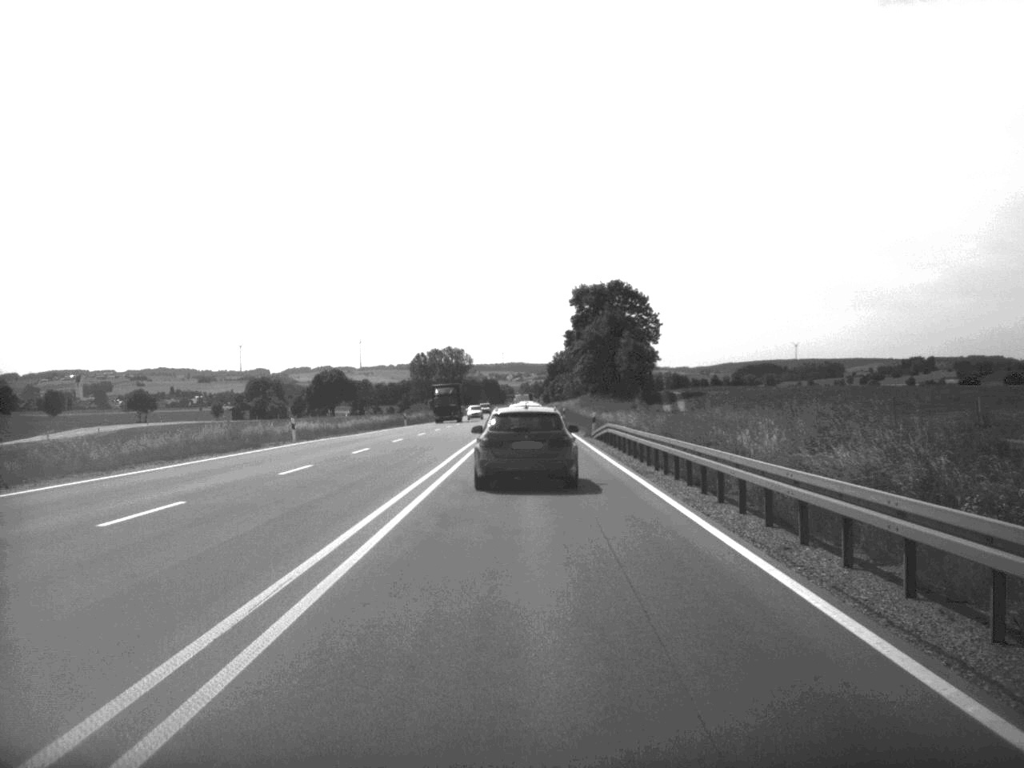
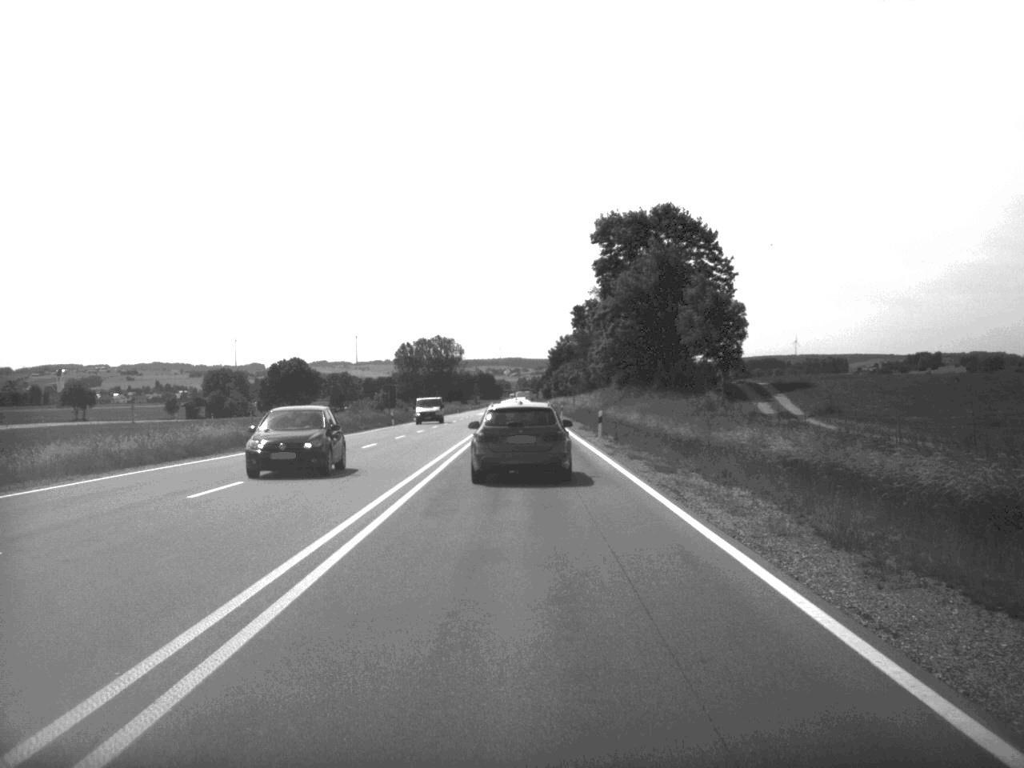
(+0.1, +54.0) m; 0°
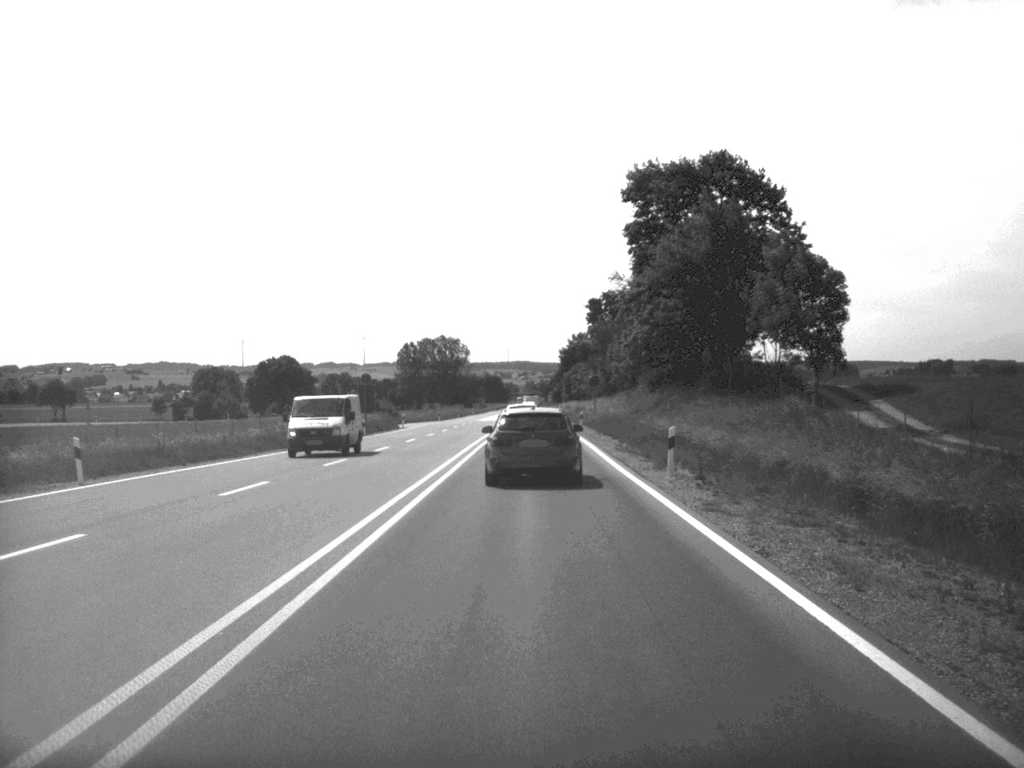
(-0.1, +21.4) m; 0°
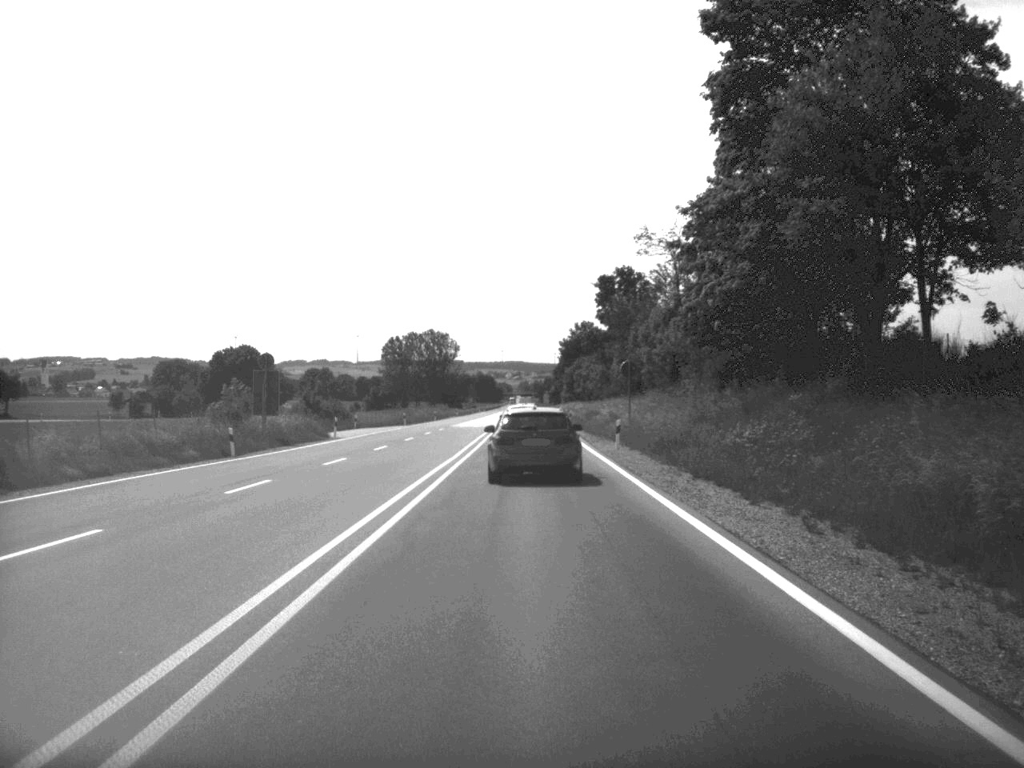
(0.0, +33.3) m; 0°
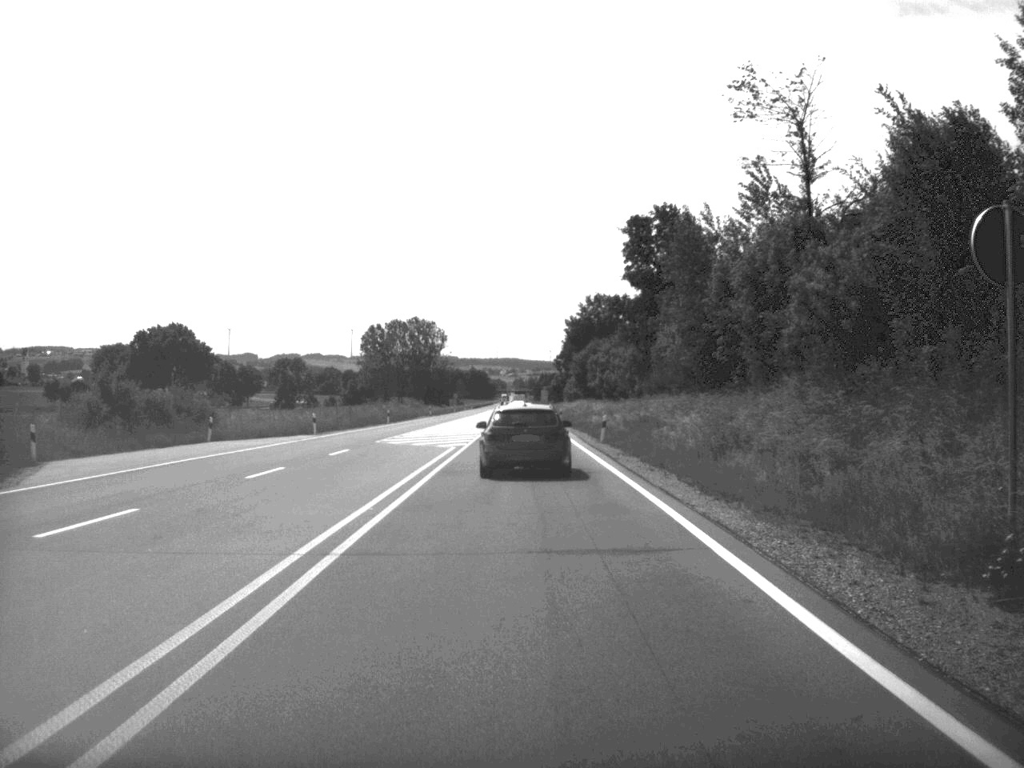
(+0.1, +43.9) m; 0°
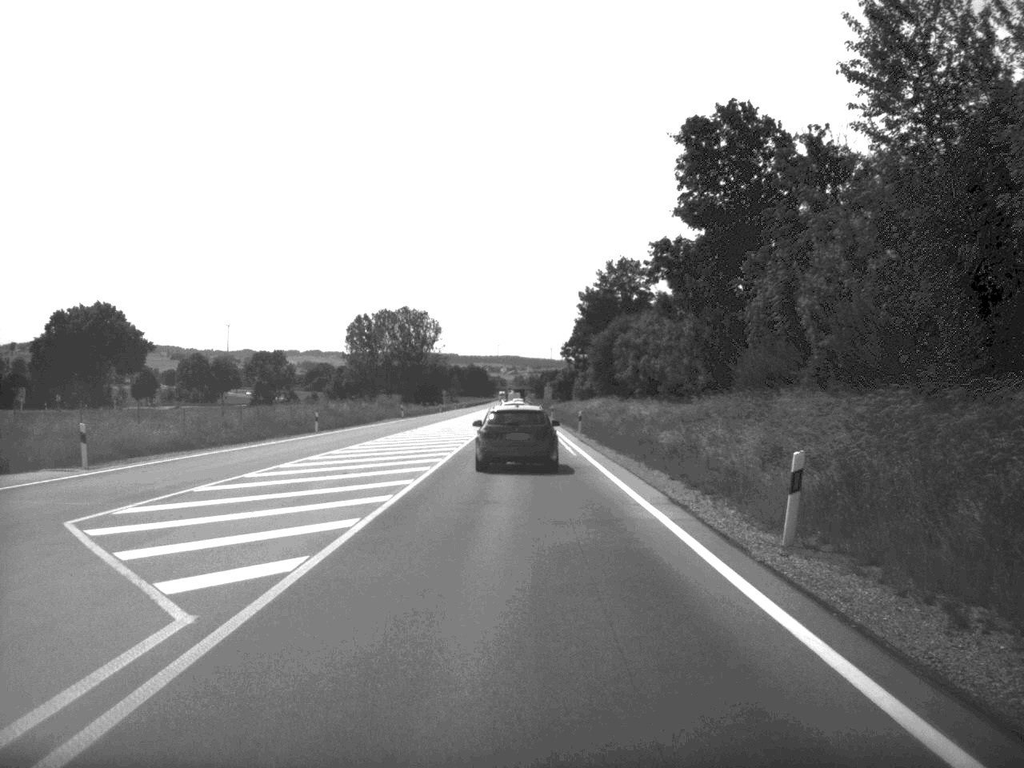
(0.0, +34.5) m; 0°
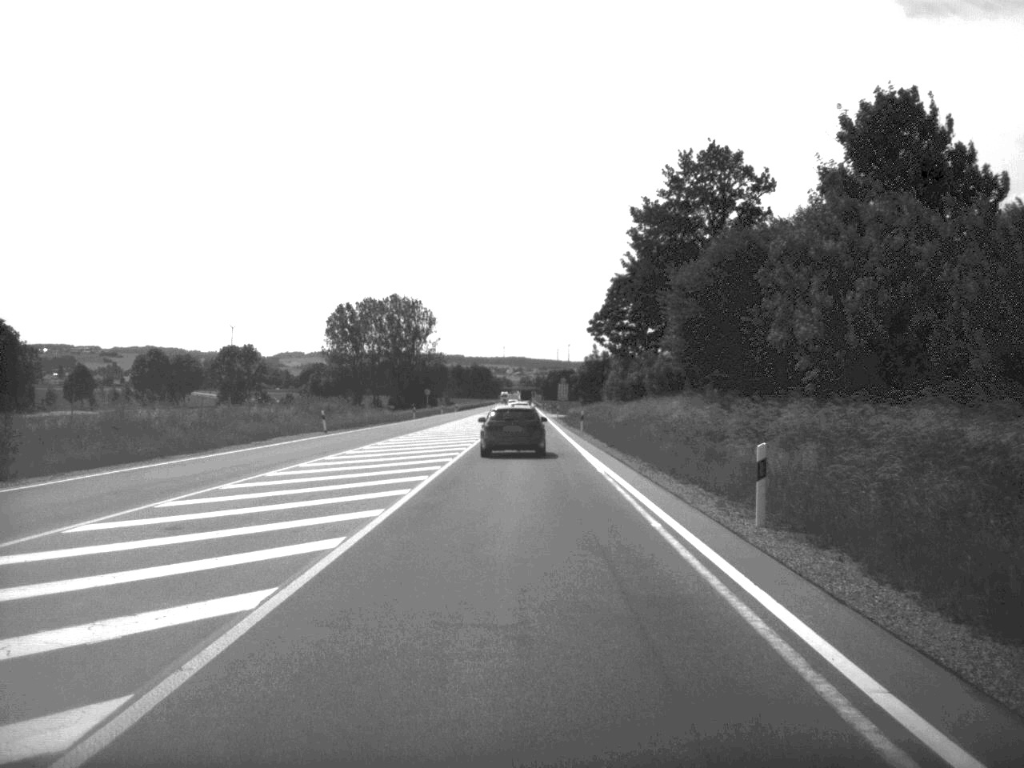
(-0.2, +47.4) m; 0°
